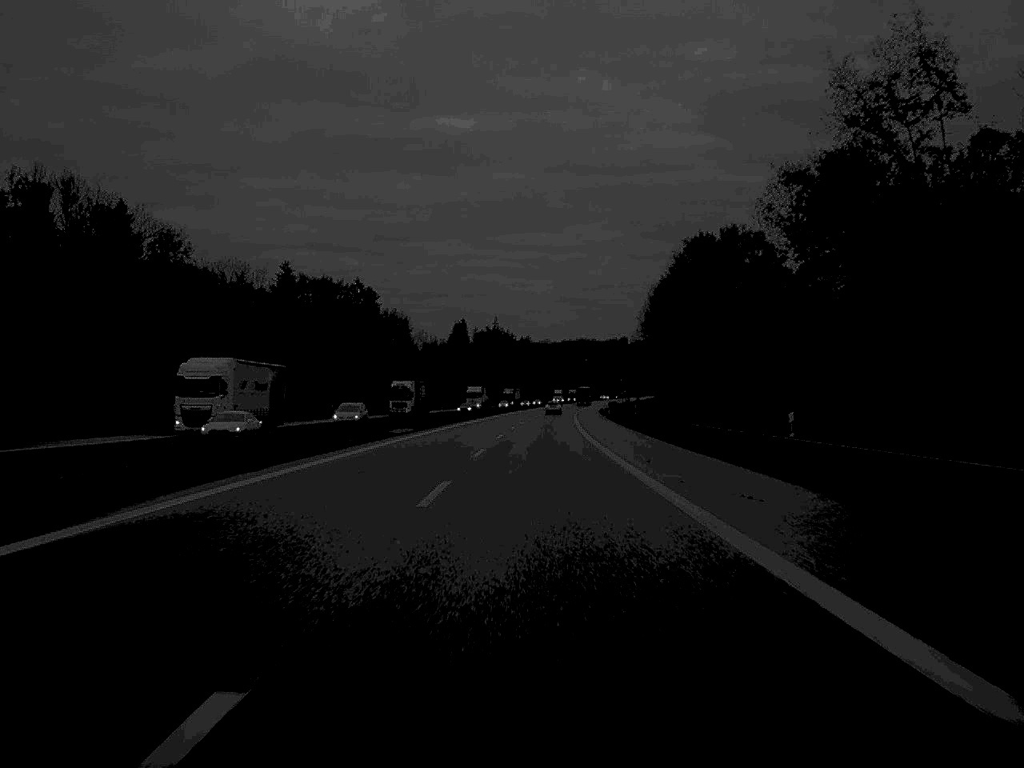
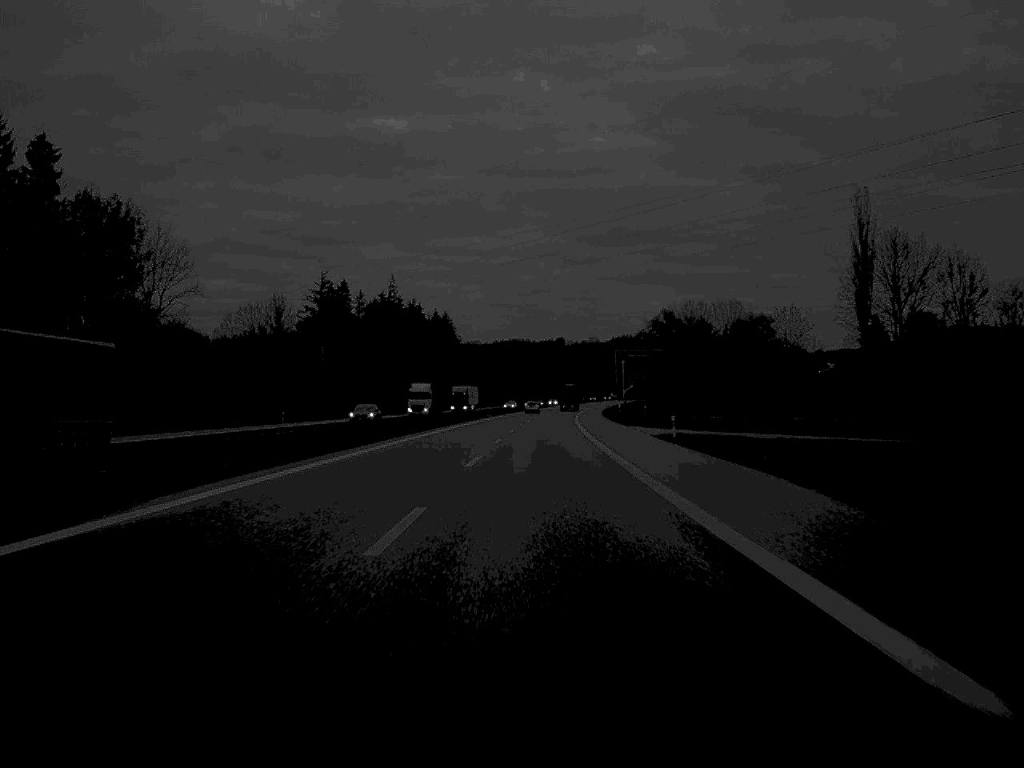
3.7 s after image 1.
(+4.5, +166.3) m; +3°
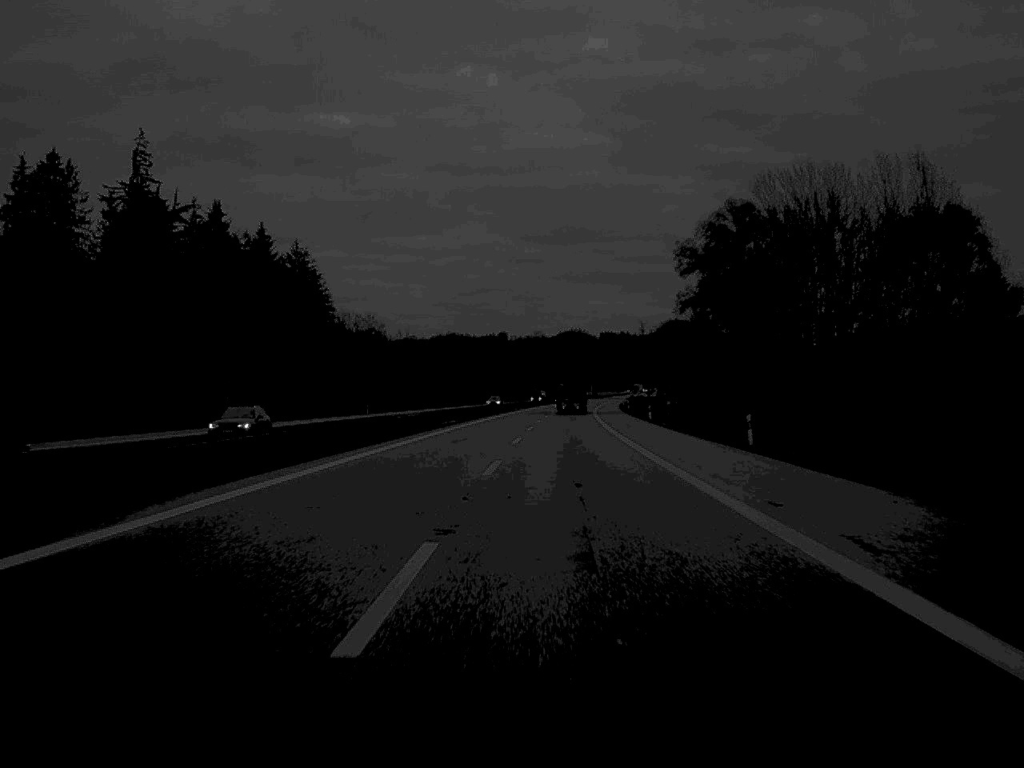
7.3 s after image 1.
(+4.3, +165.8) m; +2°
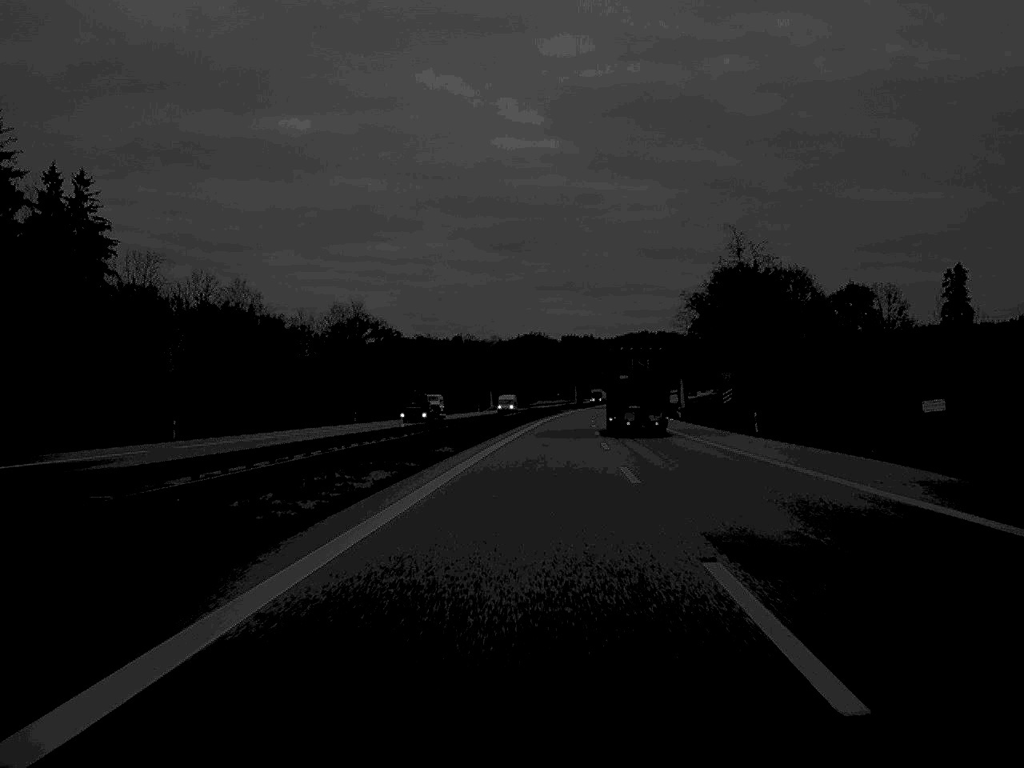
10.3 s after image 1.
(+1.4, +127.1) m; +2°
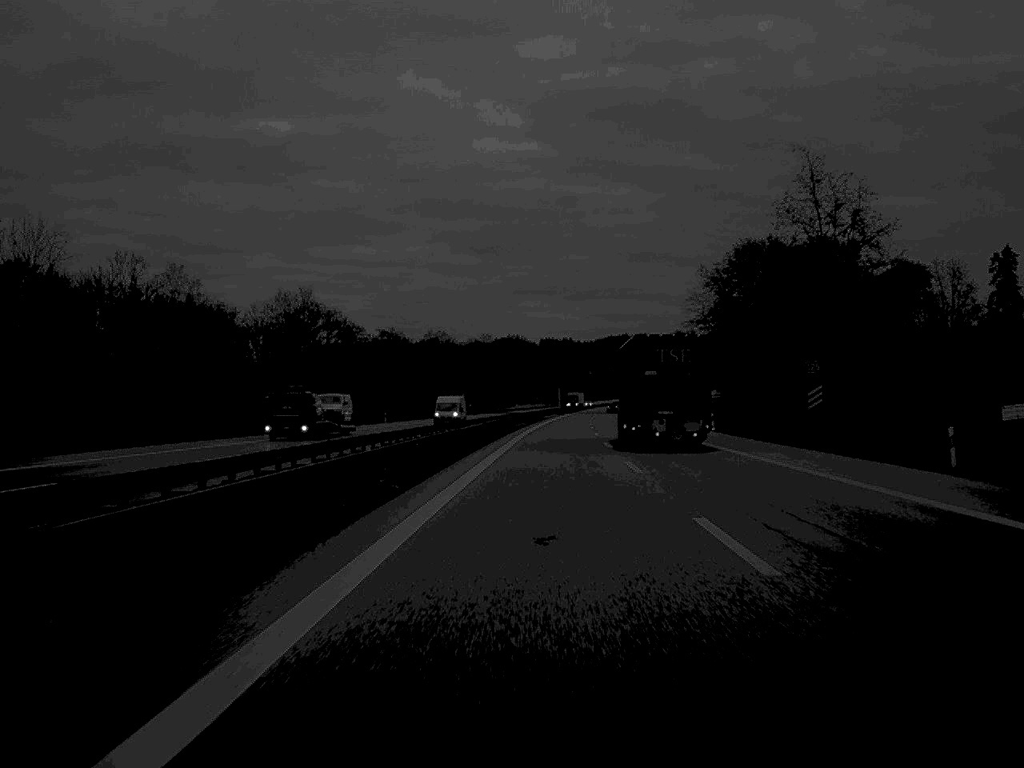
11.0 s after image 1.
(+0.2, +29.8) m; +1°
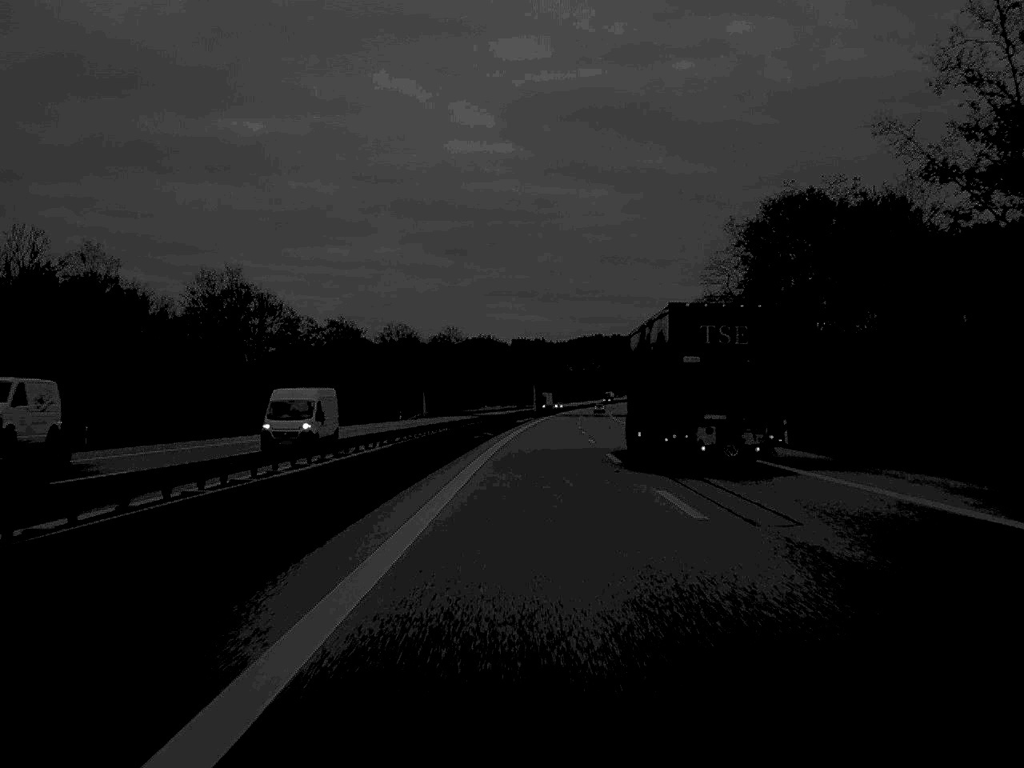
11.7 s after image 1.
(+0.3, +30.1) m; +1°
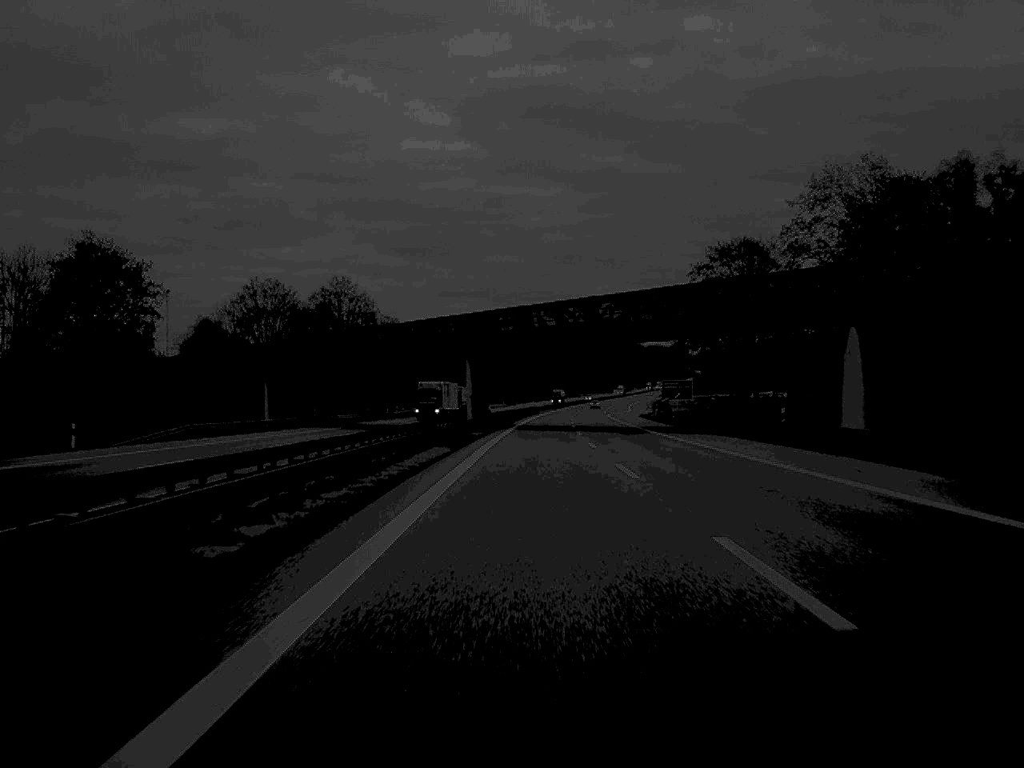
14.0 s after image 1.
(+1.9, +99.4) m; +2°
